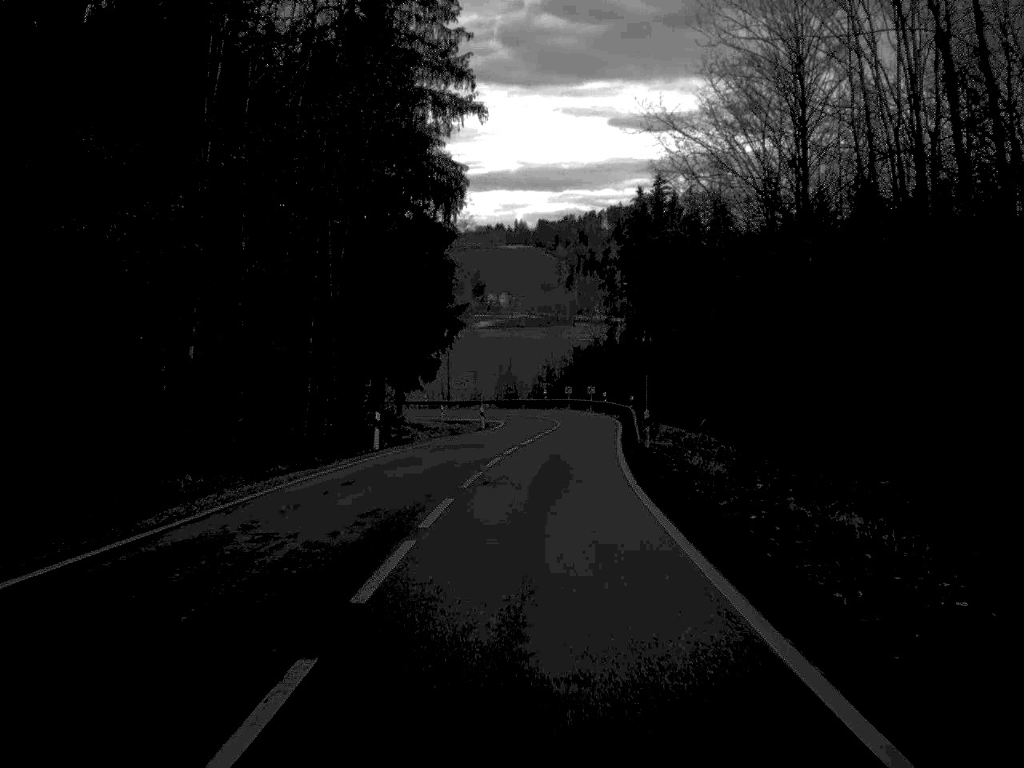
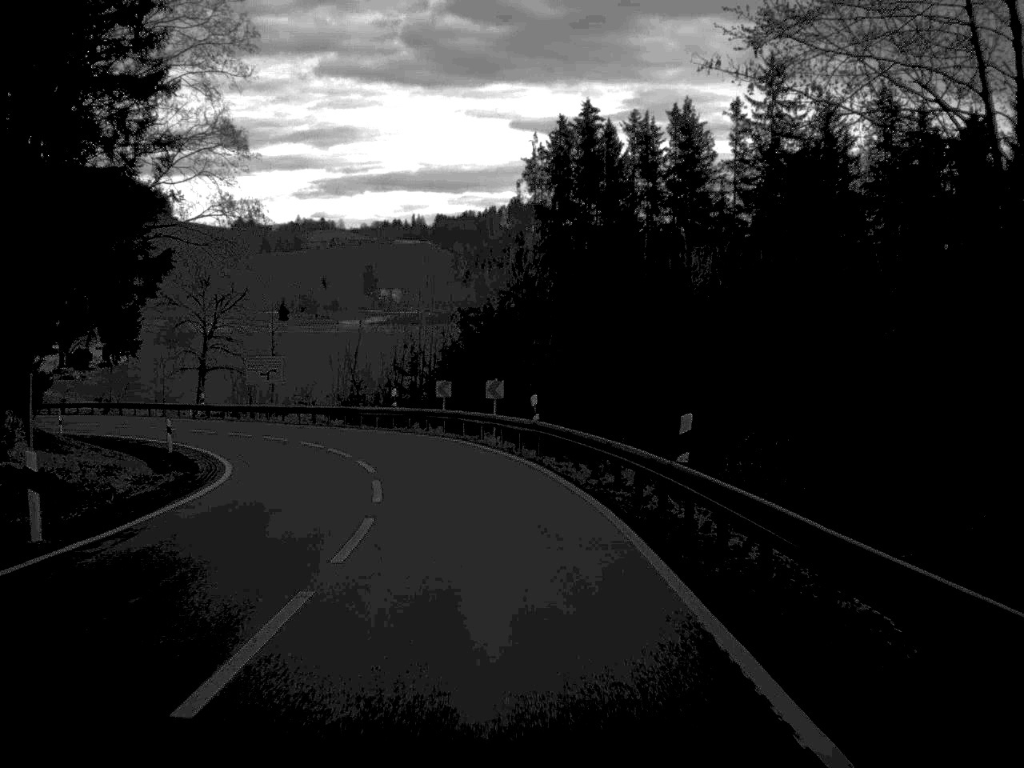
(+2.2, +49.3) m; +4°
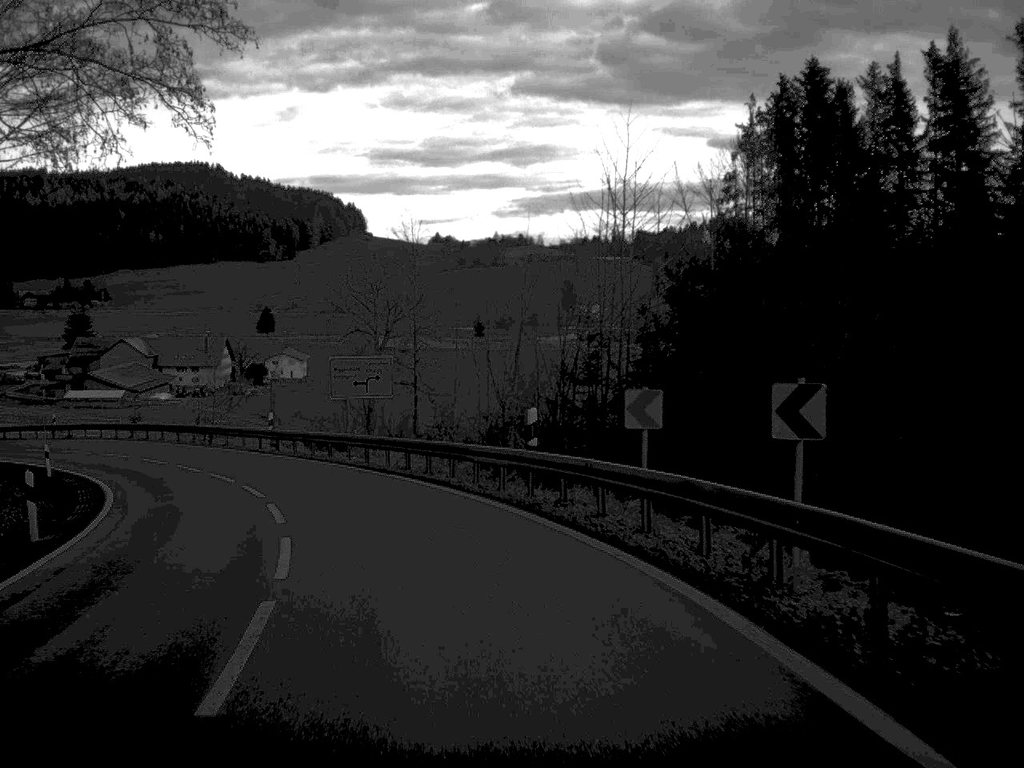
(-1.5, +23.7) m; -10°
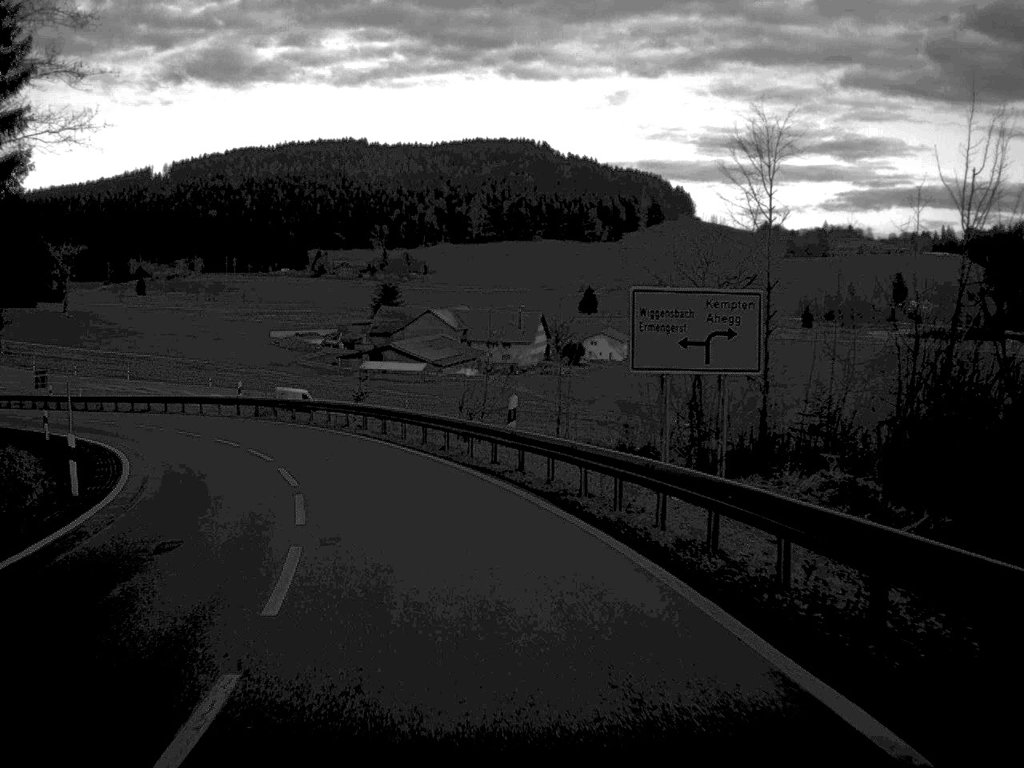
(-2.7, +21.1) m; -15°
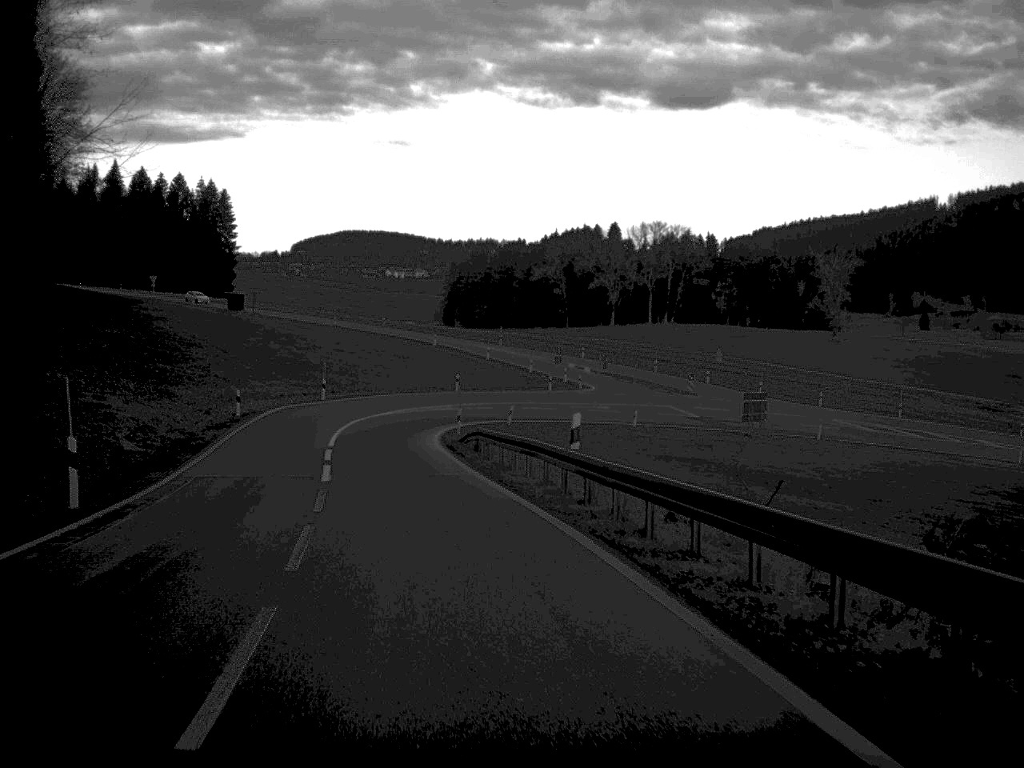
(-14.0, +48.3) m; -35°
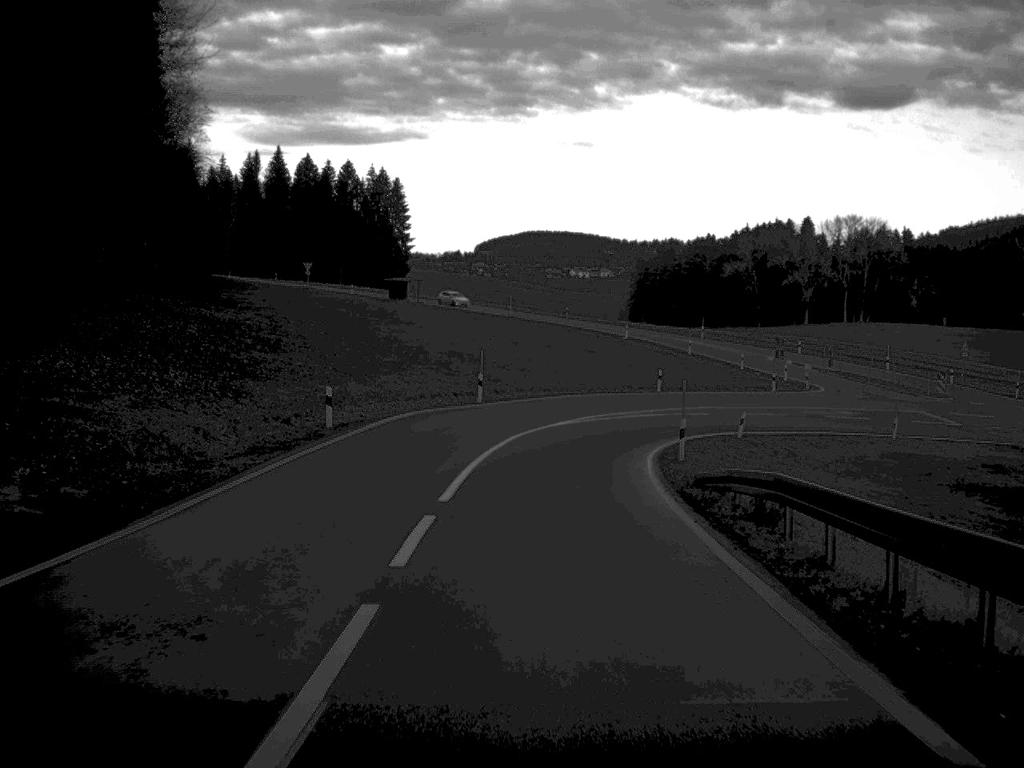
(-1.7, +18.4) m; -8°
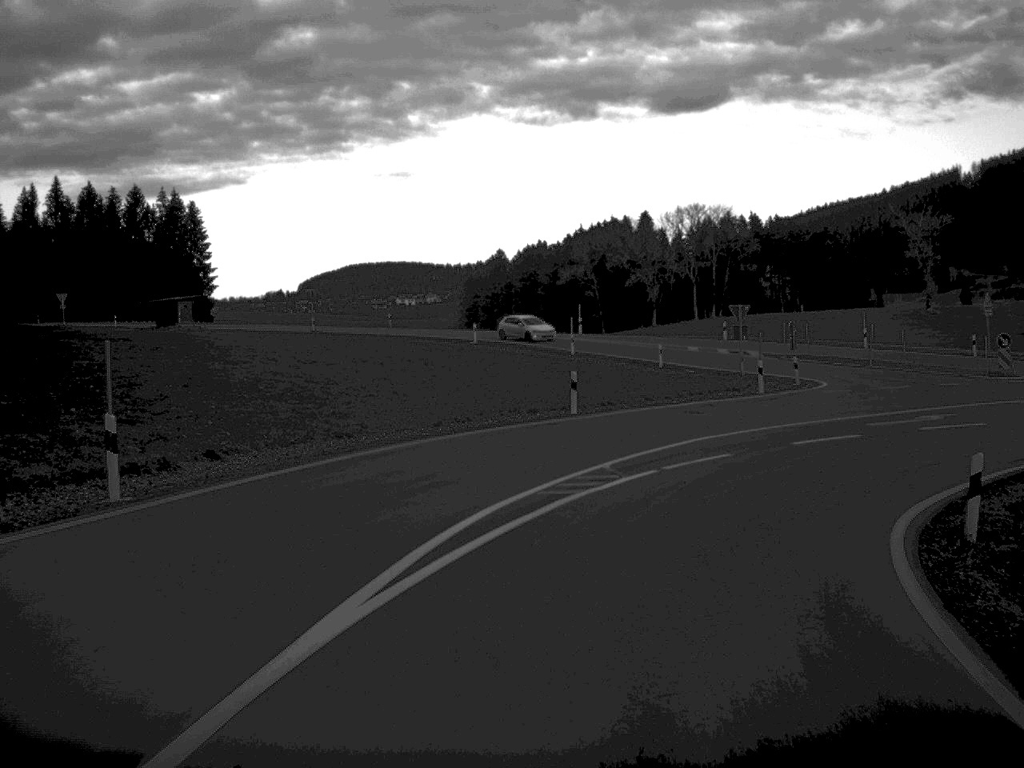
(+1.1, +32.3) m; +8°
